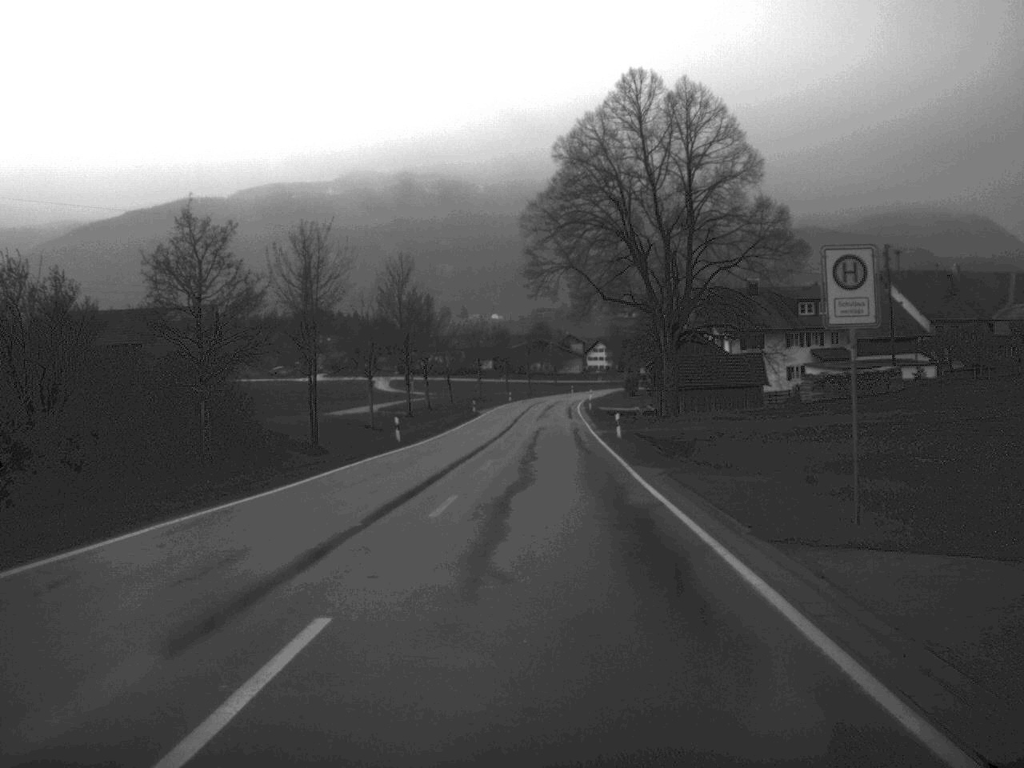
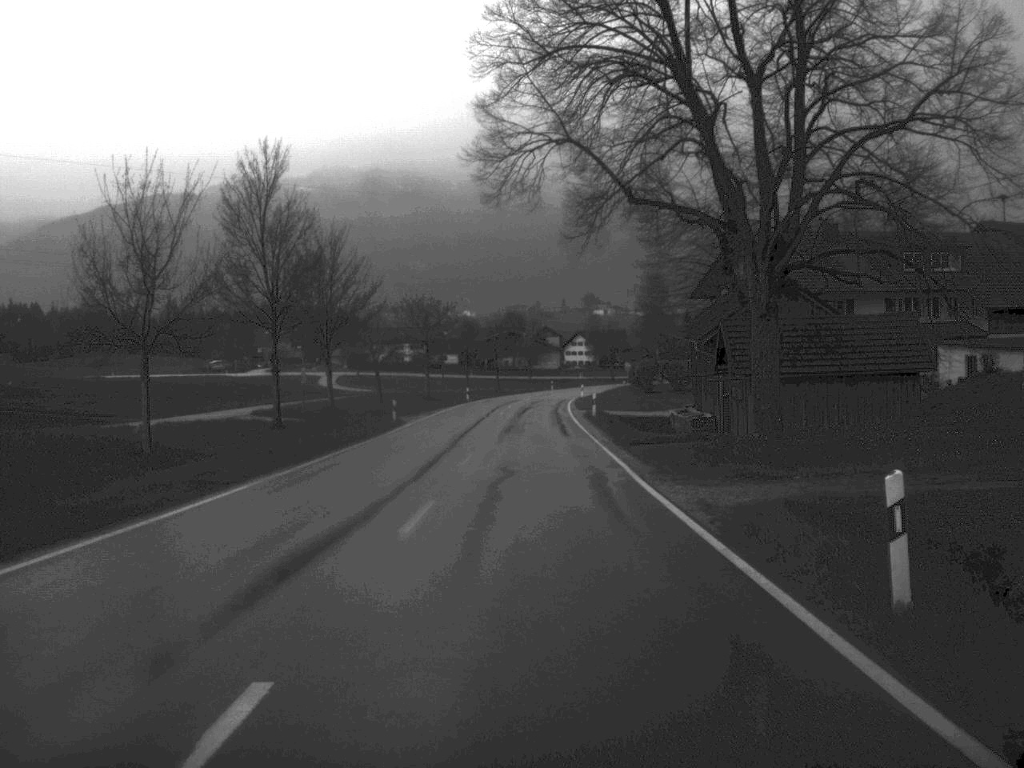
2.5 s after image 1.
(+0.5, +37.9) m; +1°
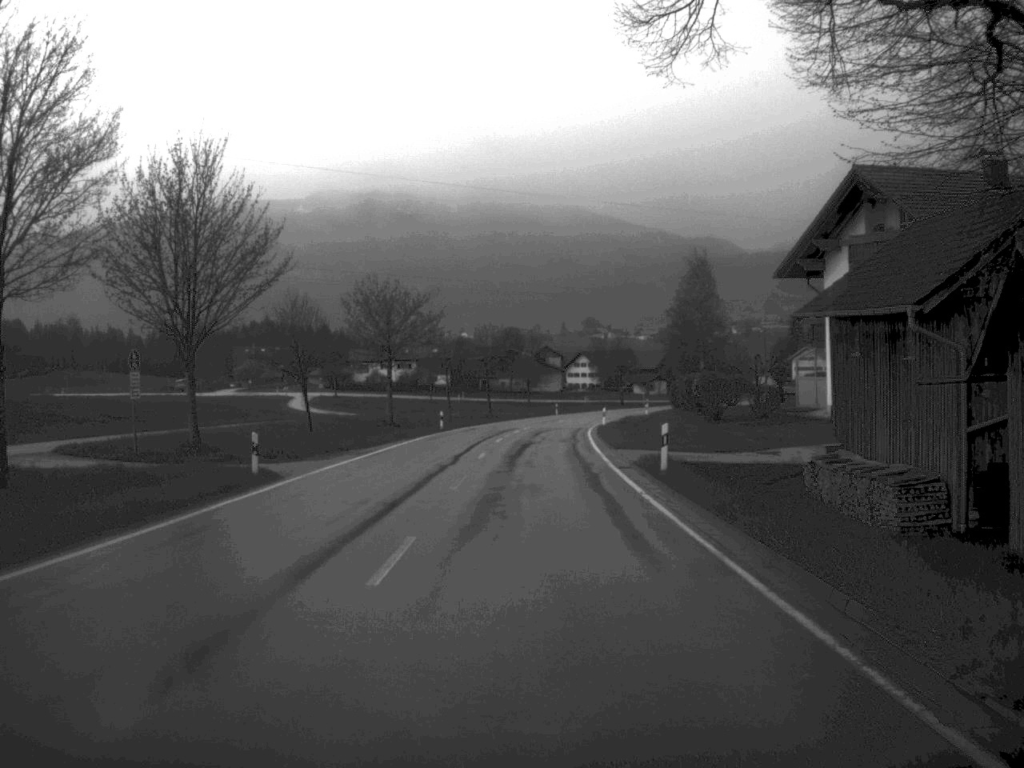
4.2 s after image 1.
(0.0, +27.0) m; 0°
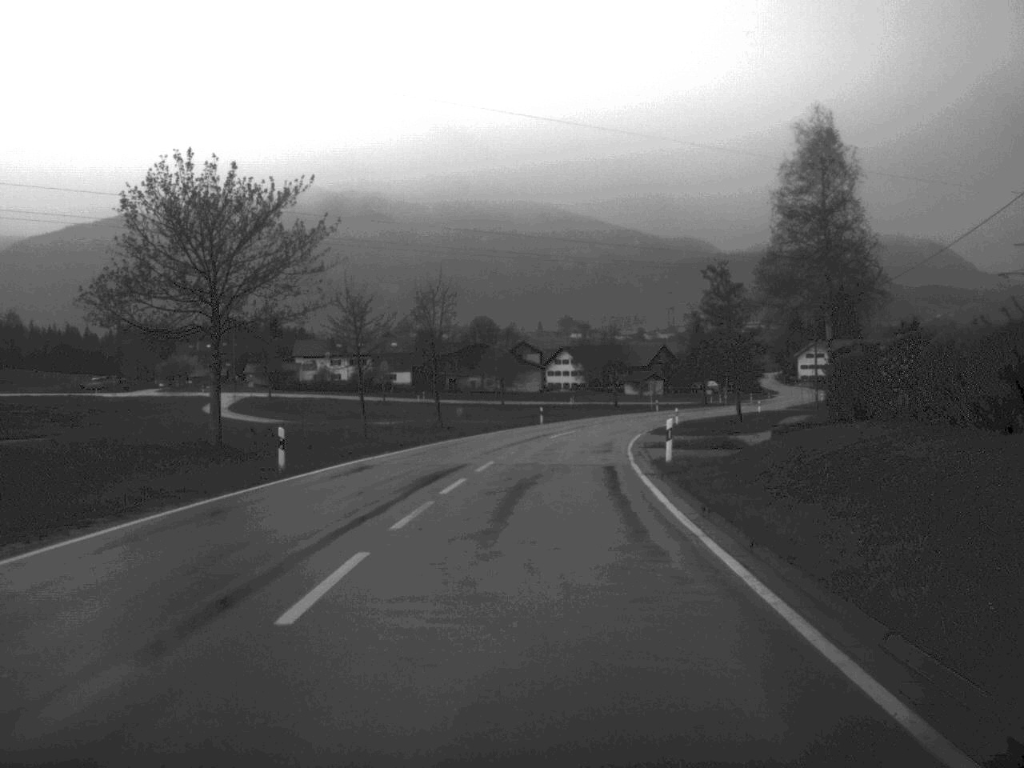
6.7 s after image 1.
(+0.3, +37.5) m; +1°
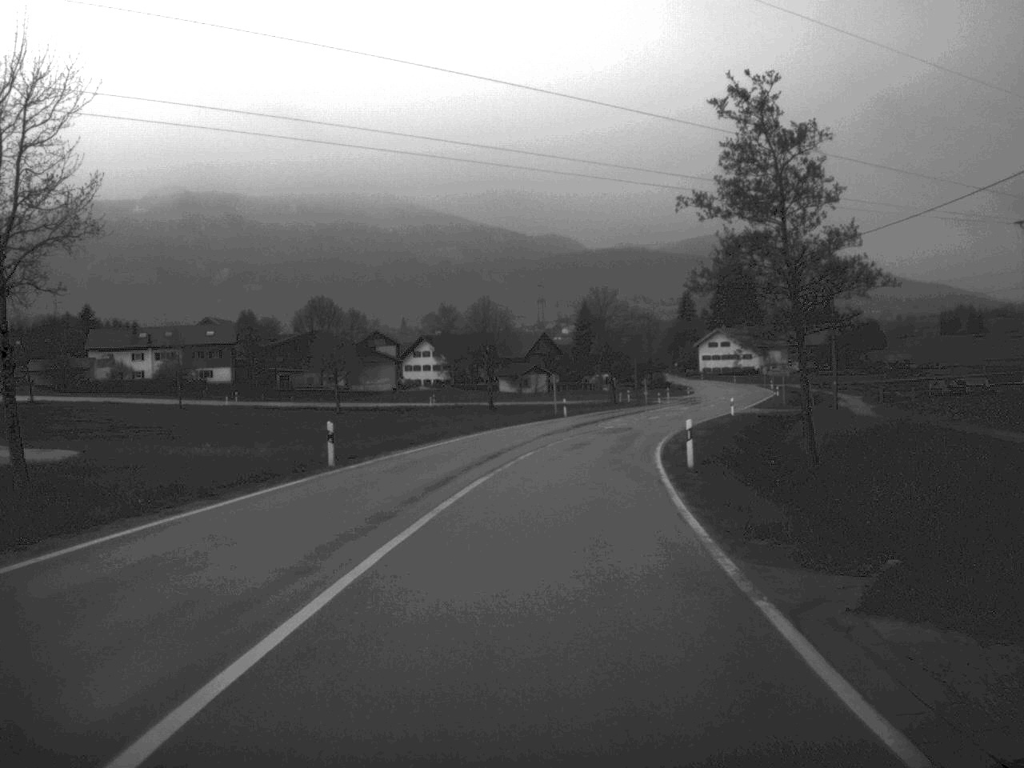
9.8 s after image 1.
(+2.1, +46.1) m; +6°
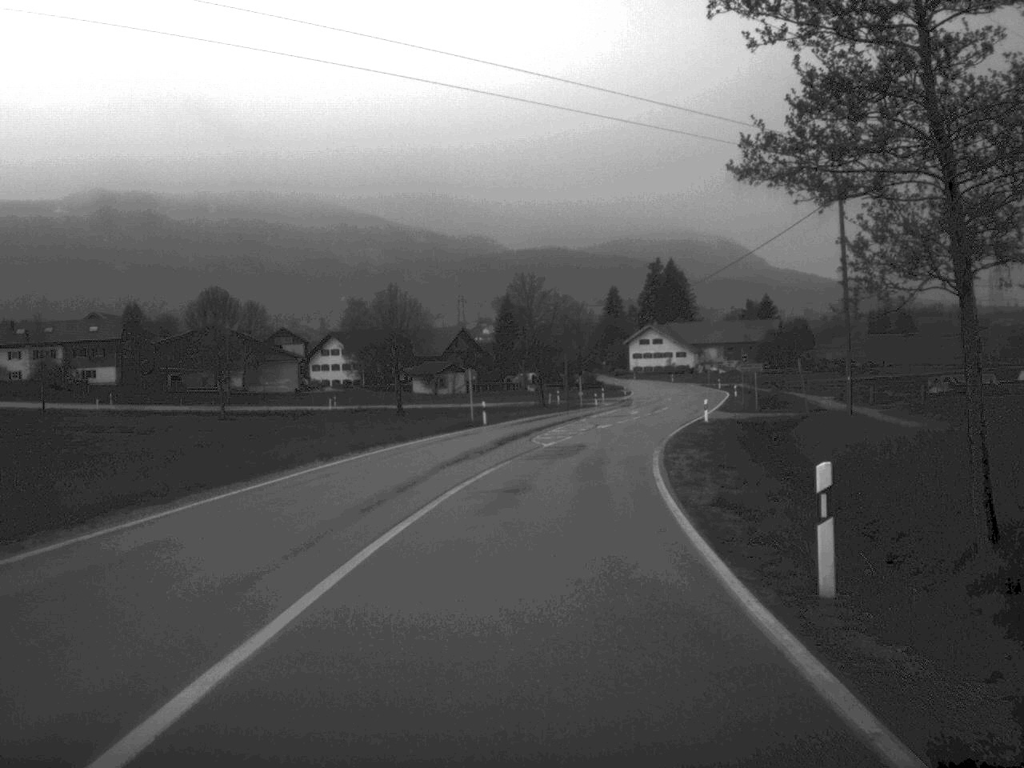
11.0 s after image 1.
(+0.5, +18.0) m; +3°
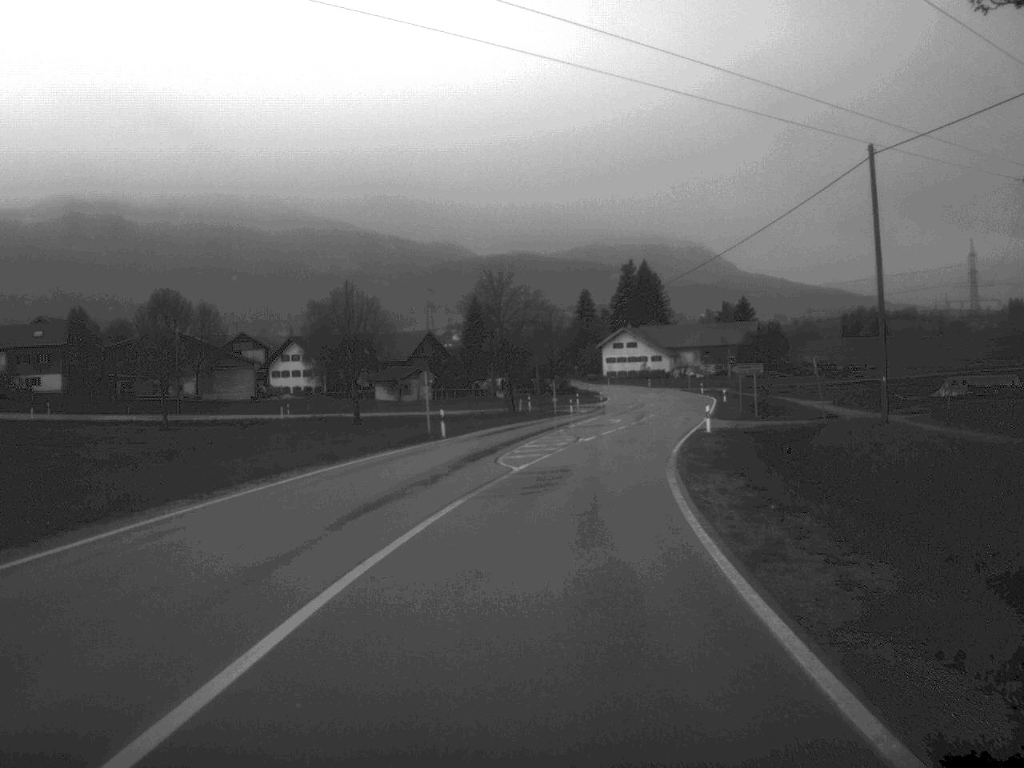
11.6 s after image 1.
(+0.1, +9.2) m; +1°
